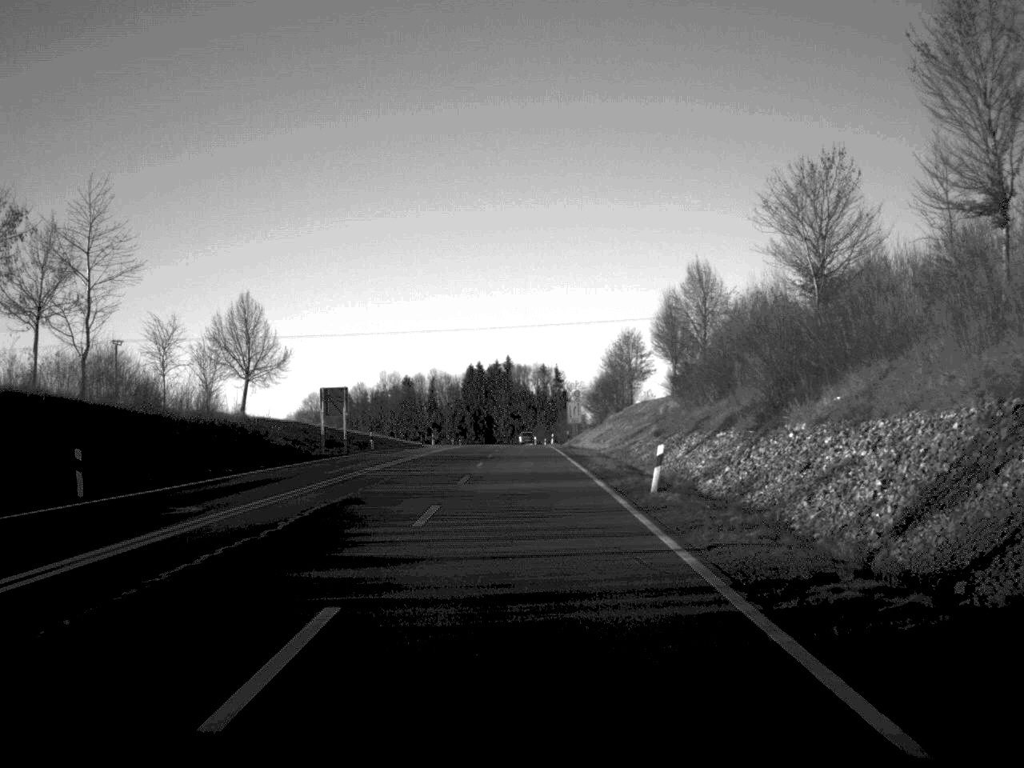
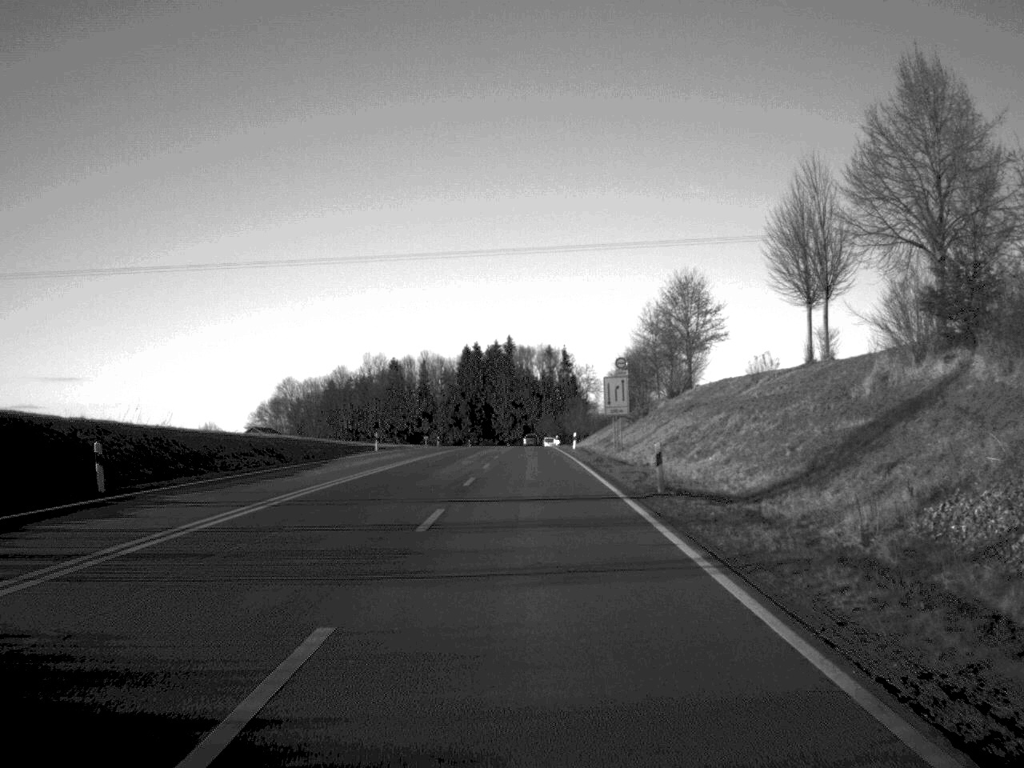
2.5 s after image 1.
(-0.2, +49.4) m; 0°
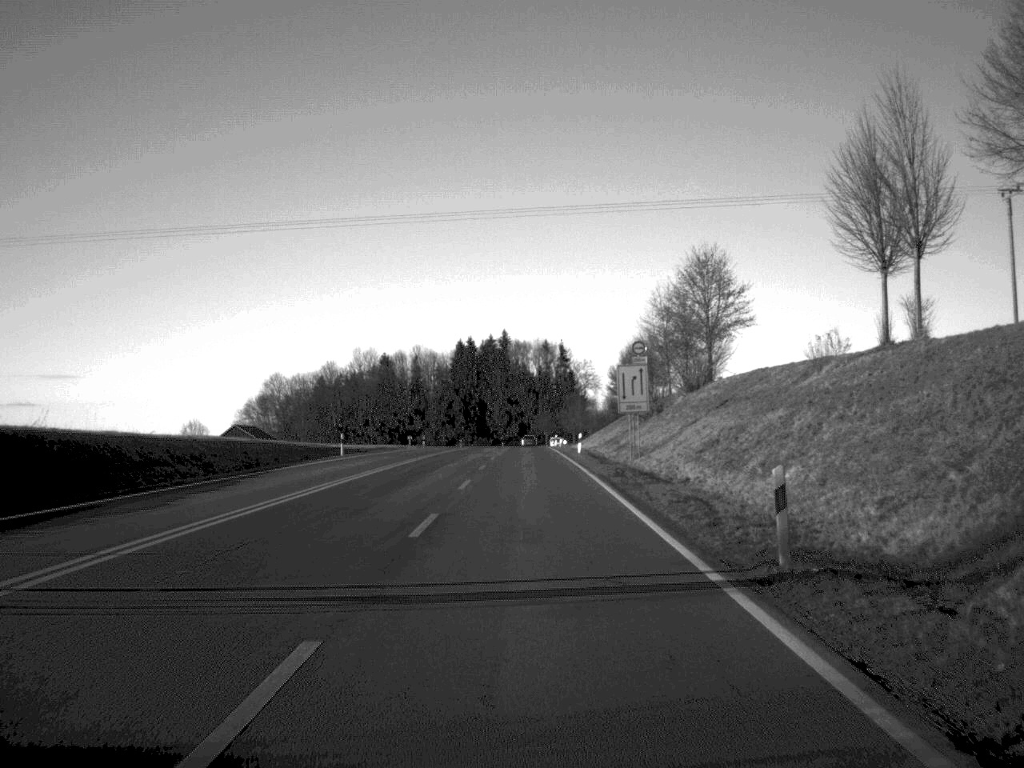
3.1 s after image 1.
(0.0, +12.7) m; 0°
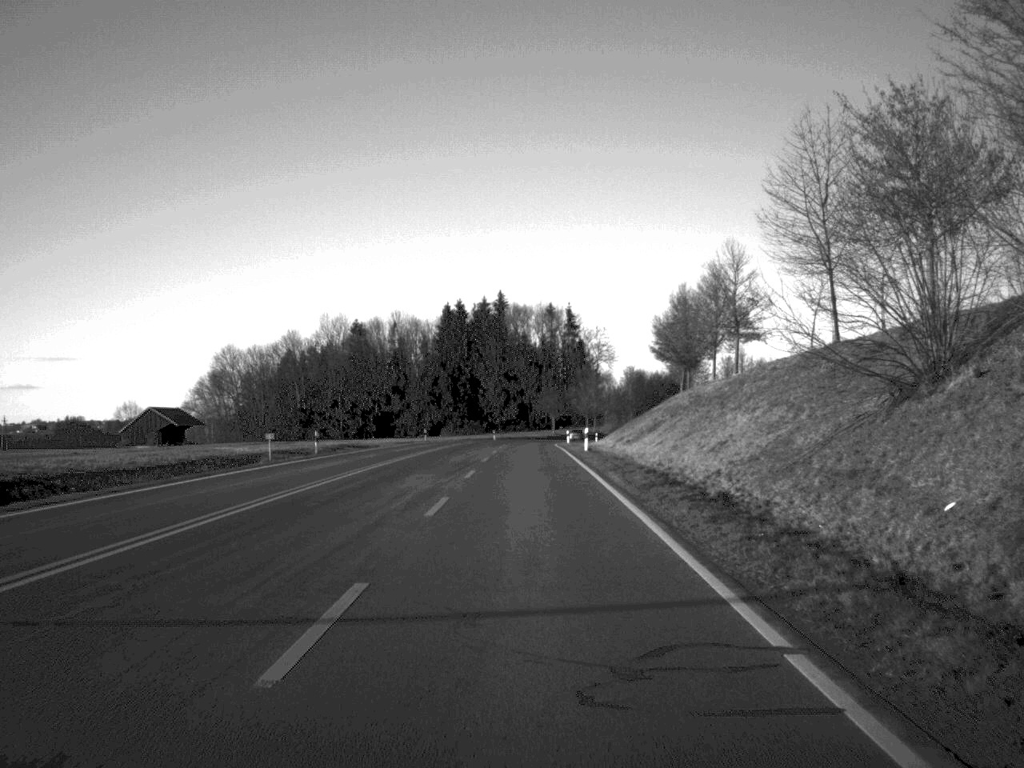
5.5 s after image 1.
(0.0, +57.6) m; 0°
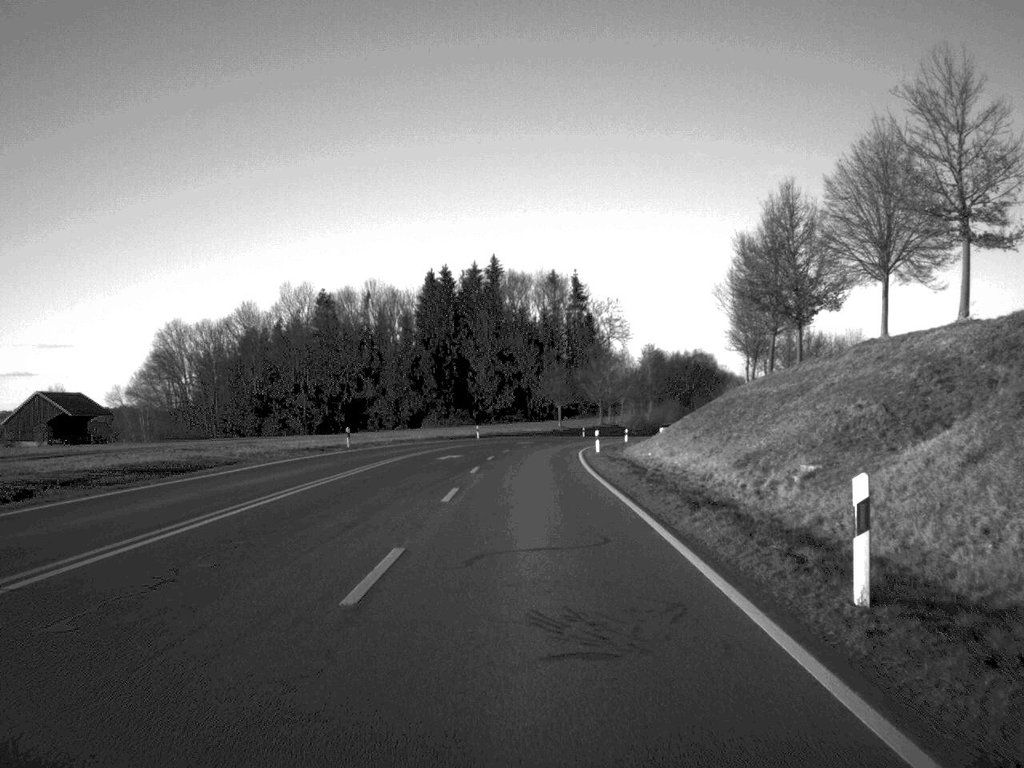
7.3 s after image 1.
(0.0, +45.1) m; 0°
